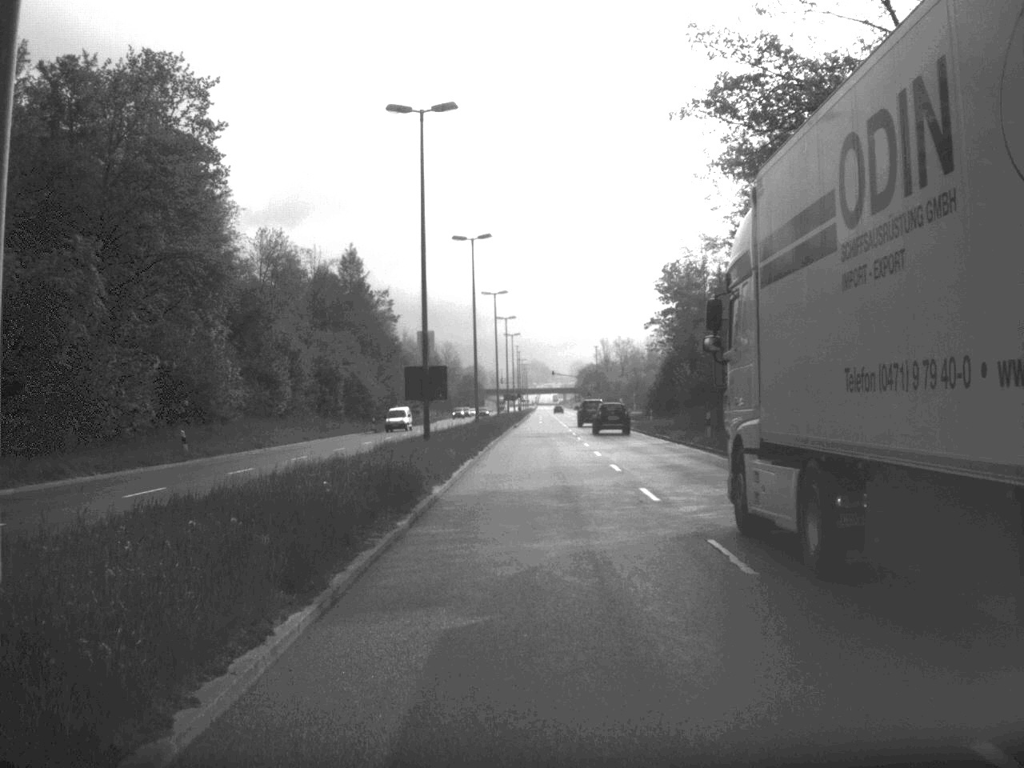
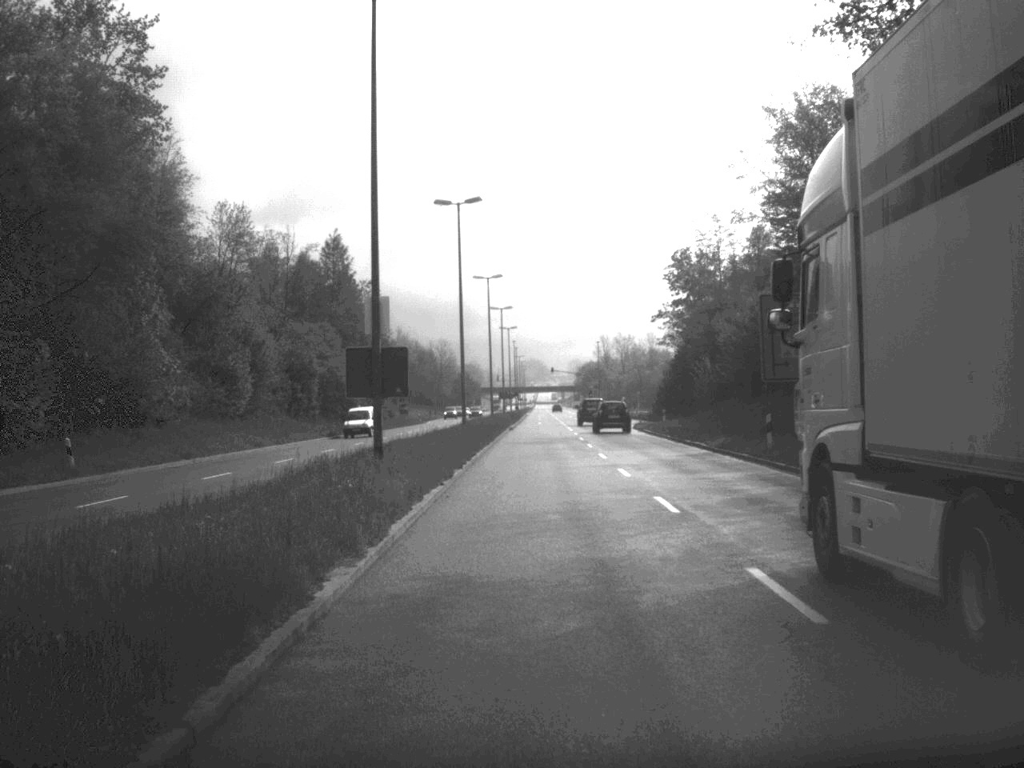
(0.0, +11.5) m; 0°
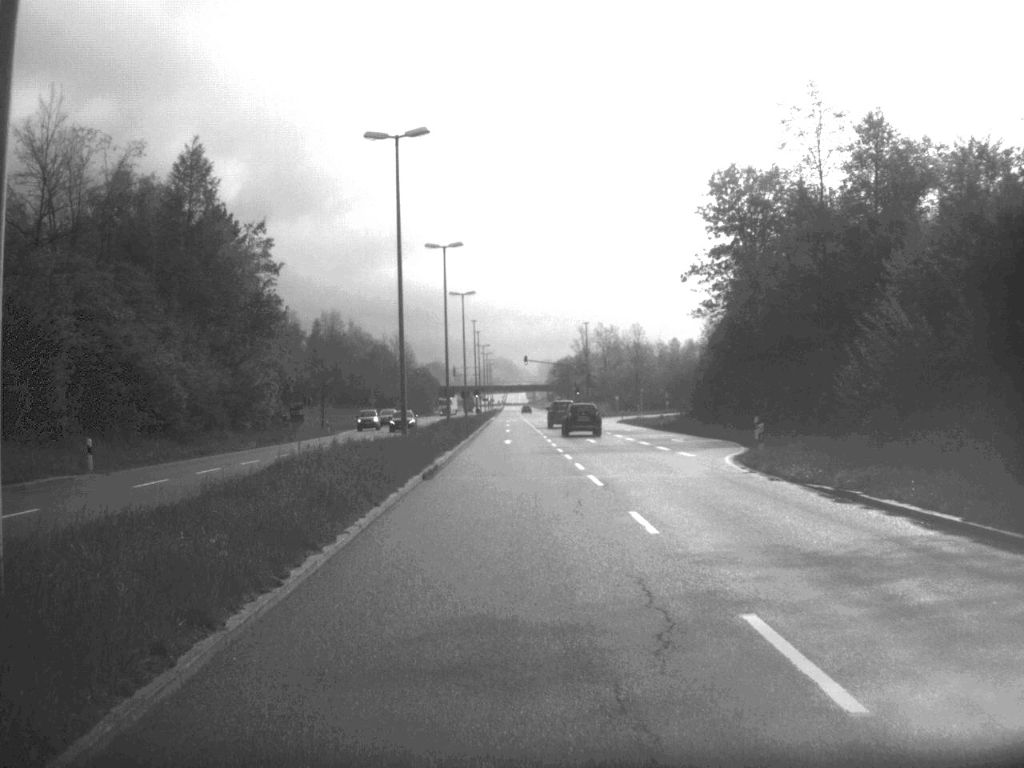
(+0.5, +46.7) m; +1°
